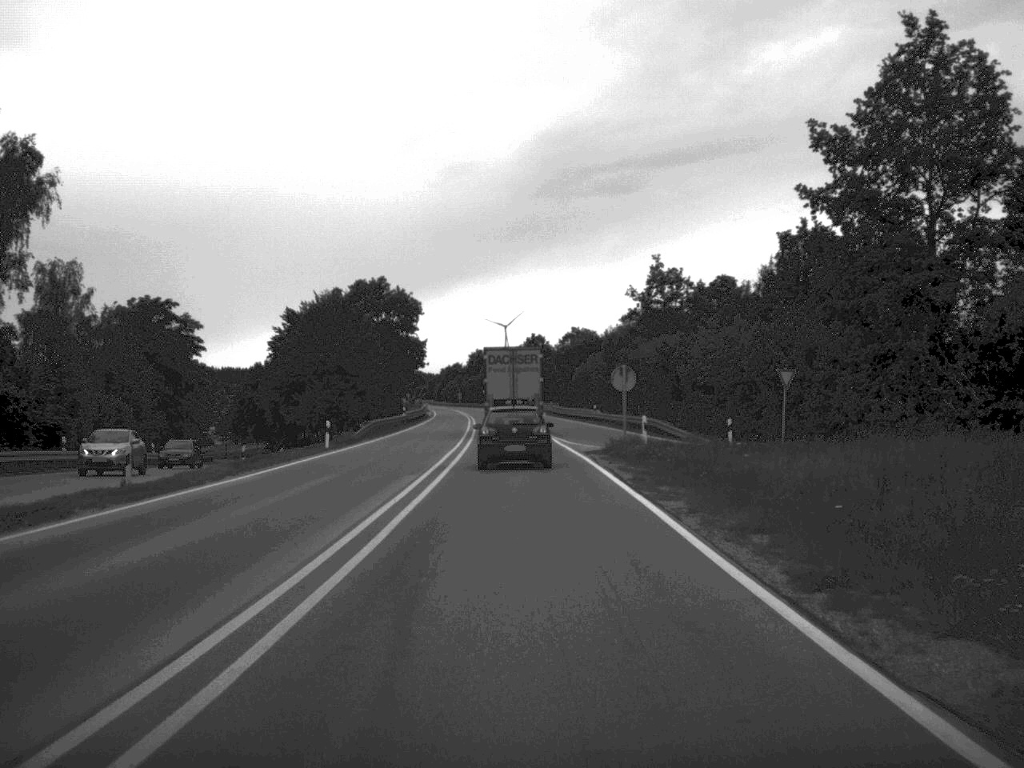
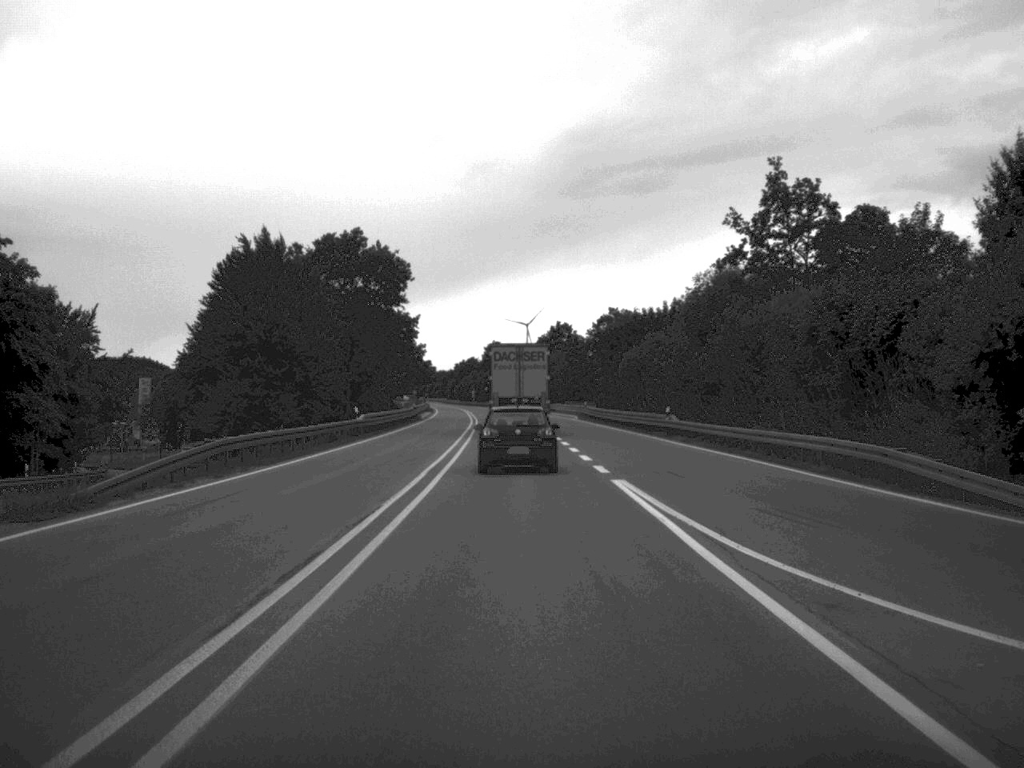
(-0.3, +36.2) m; -1°
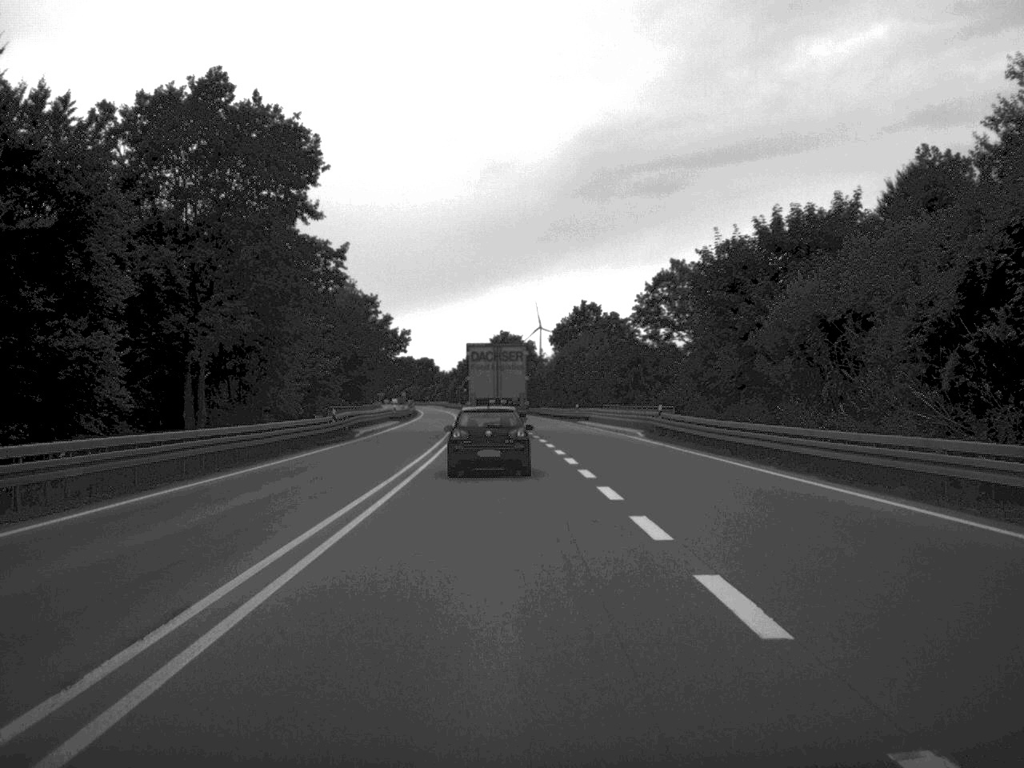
(-0.3, +49.1) m; -1°
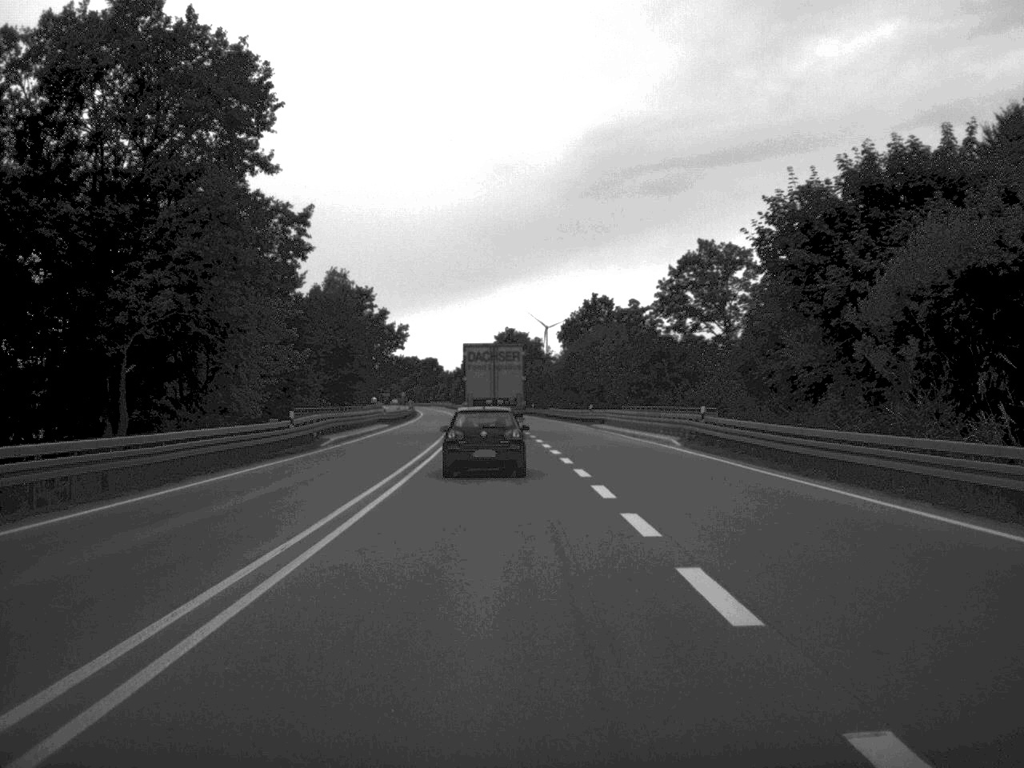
(0.0, +11.3) m; 0°
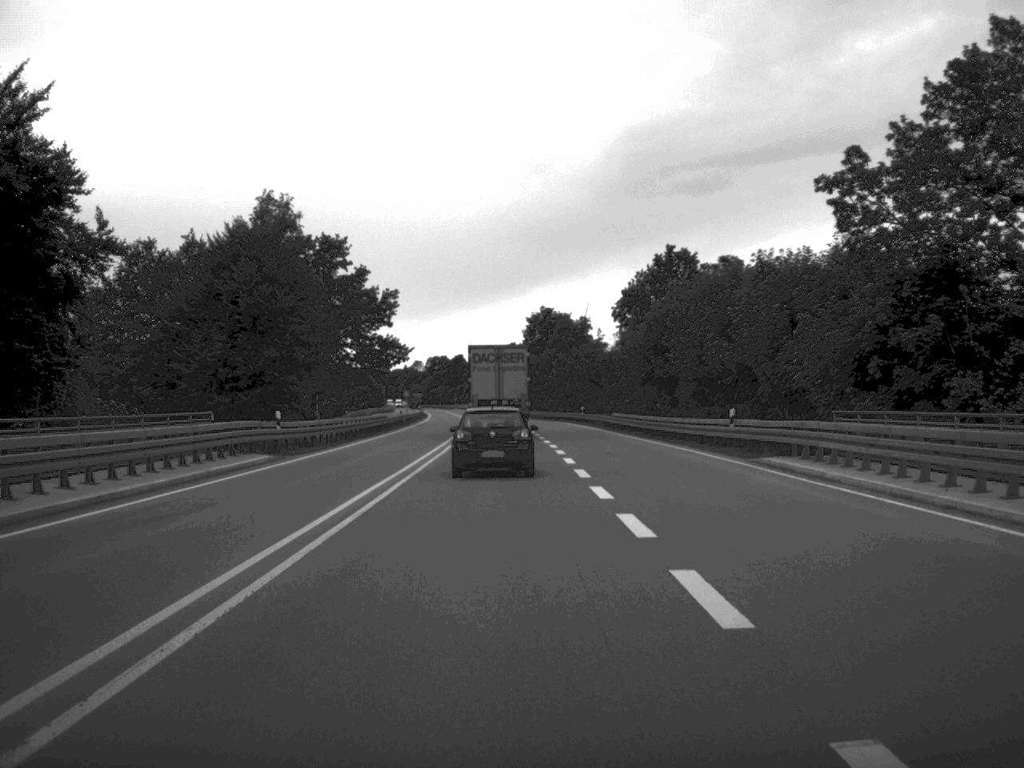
(-0.8, +47.4) m; -2°
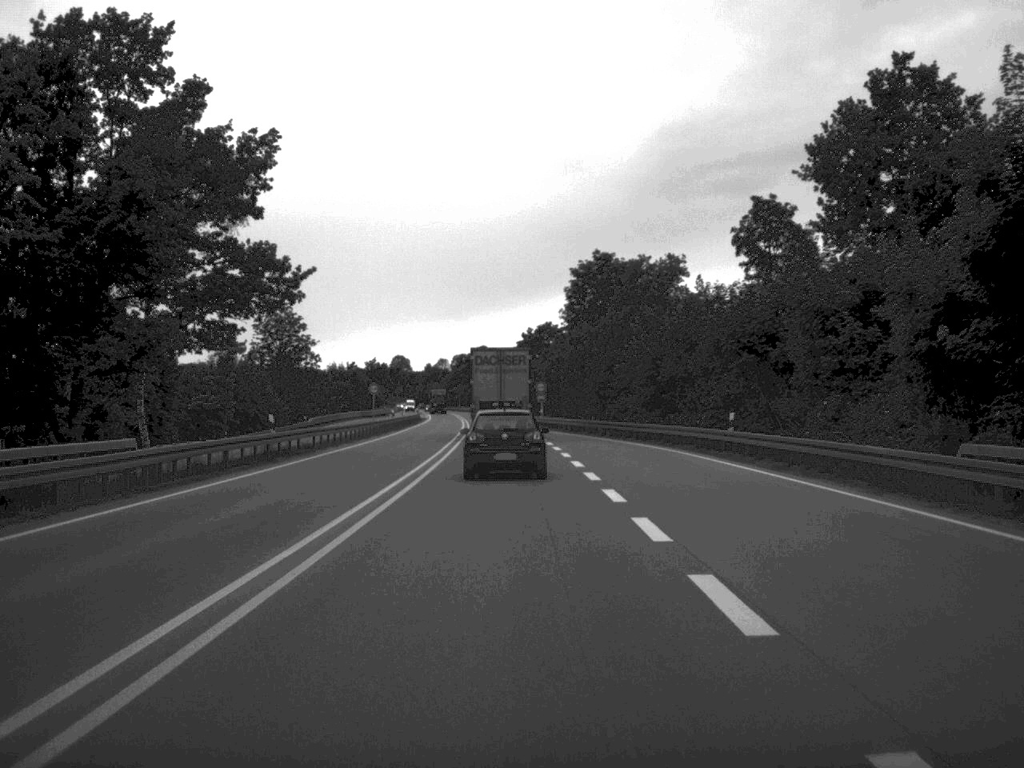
(-0.9, +59.2) m; -2°
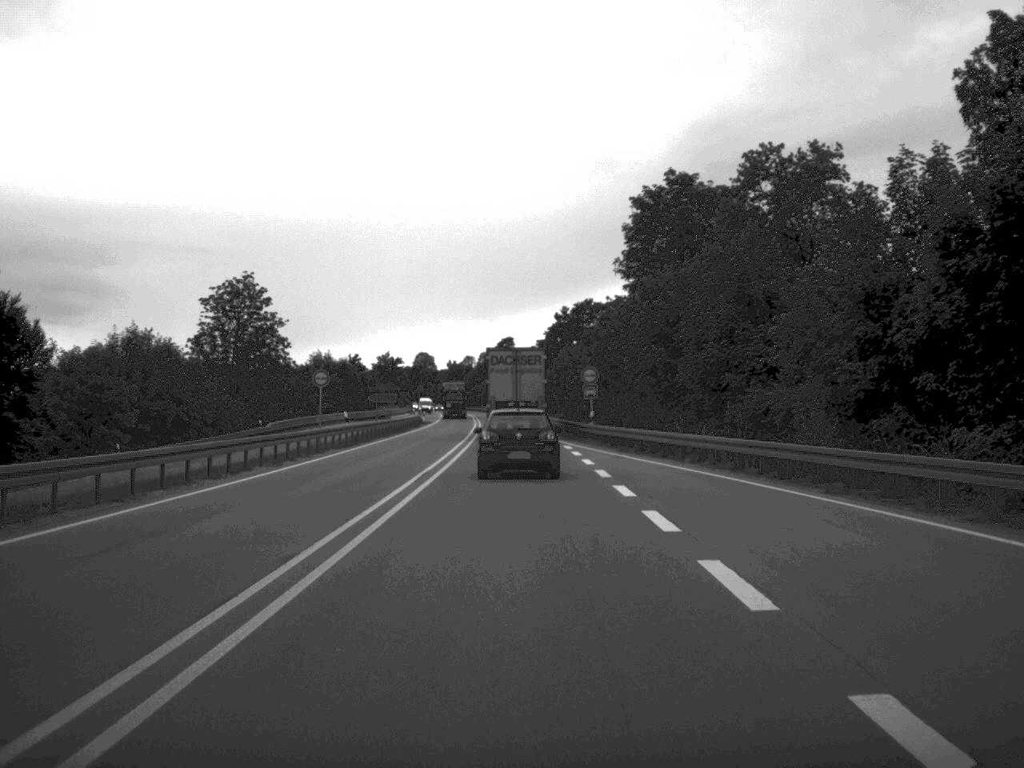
(-0.4, +34.4) m; -1°
